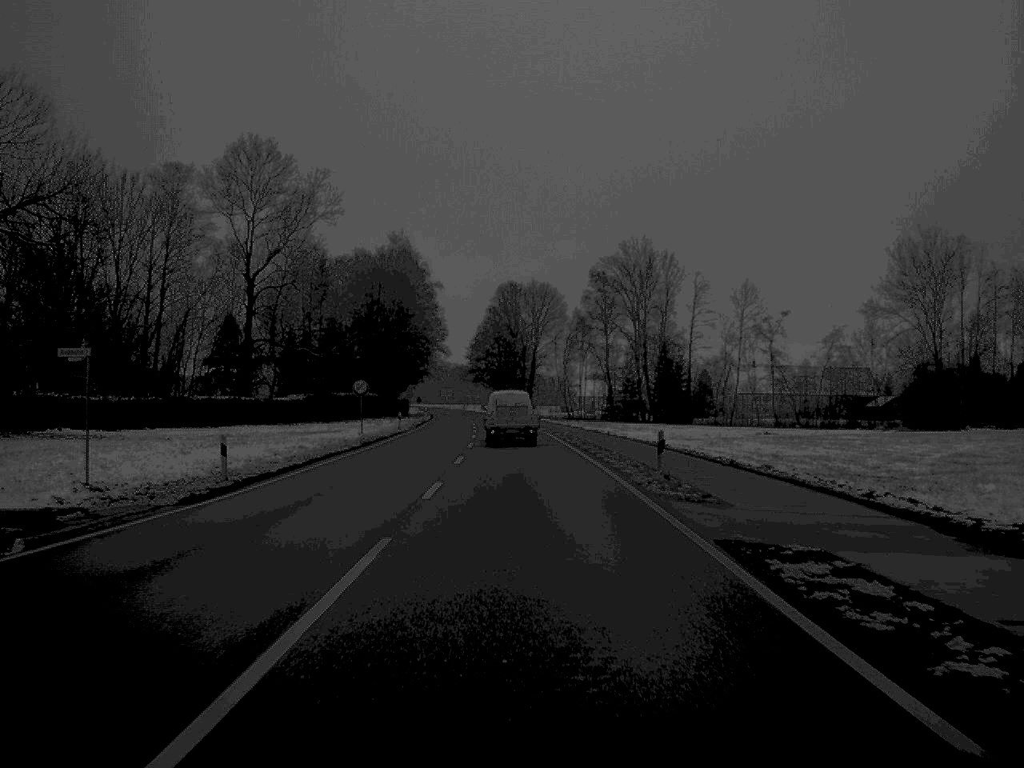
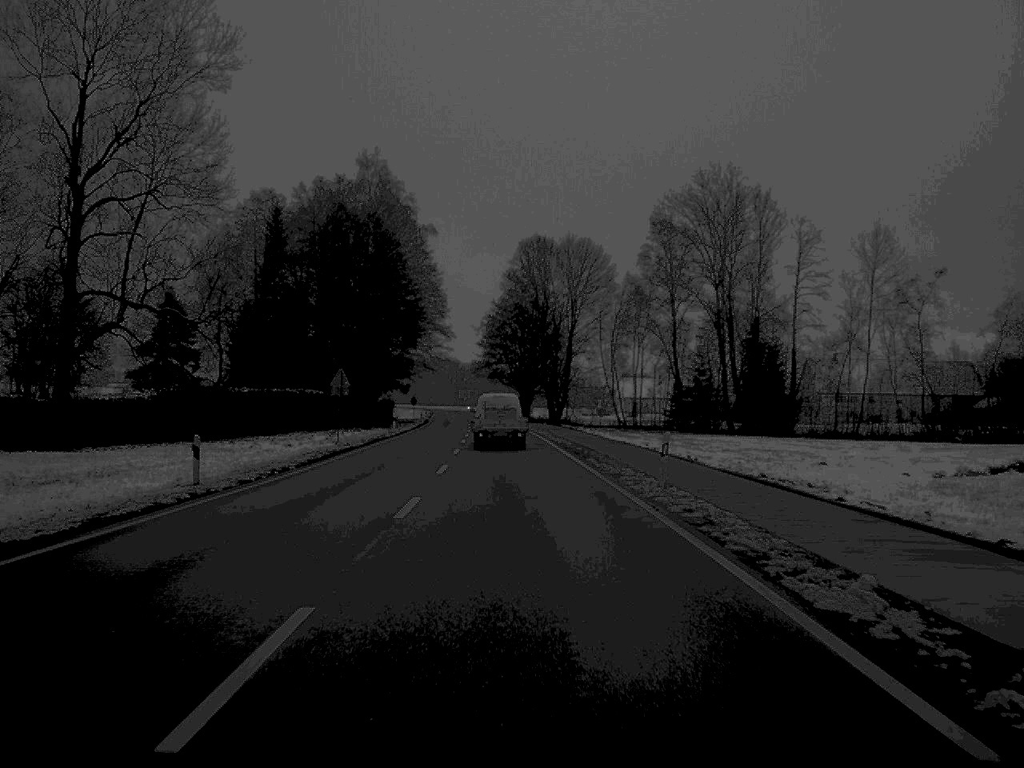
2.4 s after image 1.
(-0.5, +51.1) m; -1°
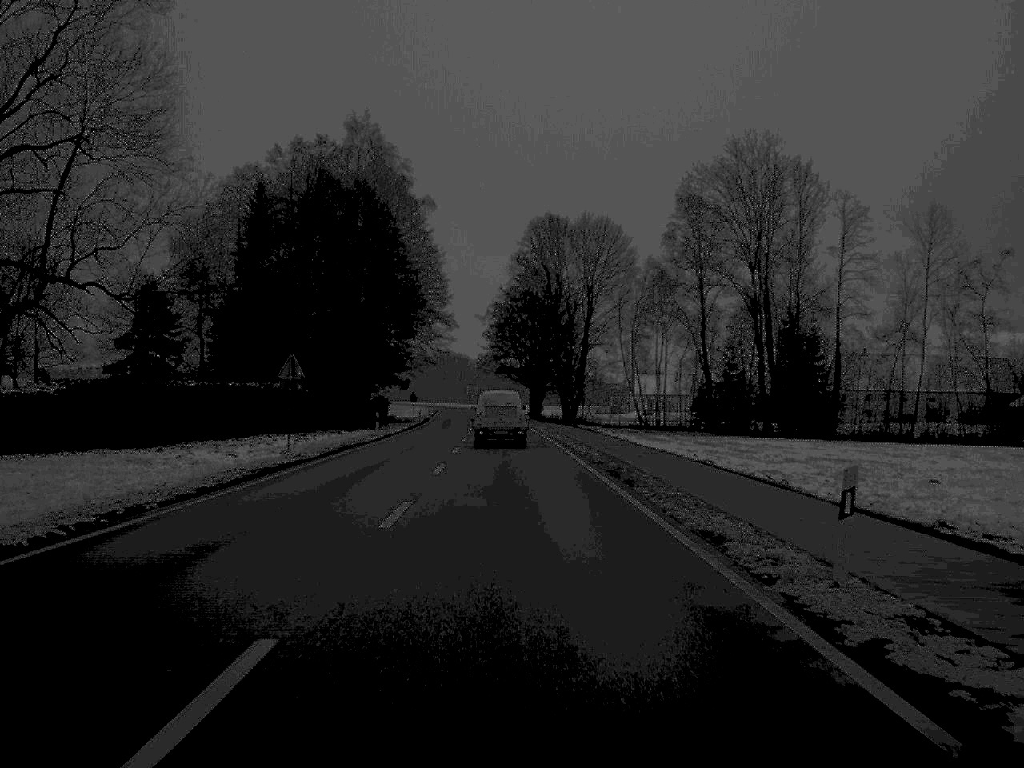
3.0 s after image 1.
(0.0, +13.2) m; 0°
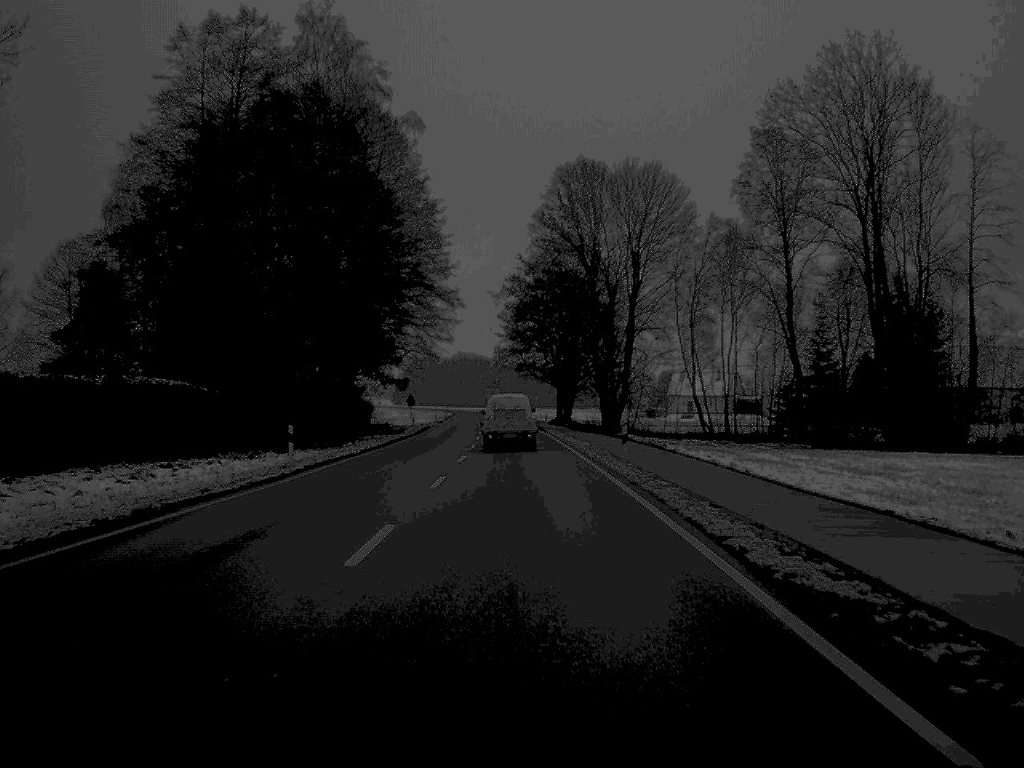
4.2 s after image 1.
(-0.3, +27.7) m; -1°
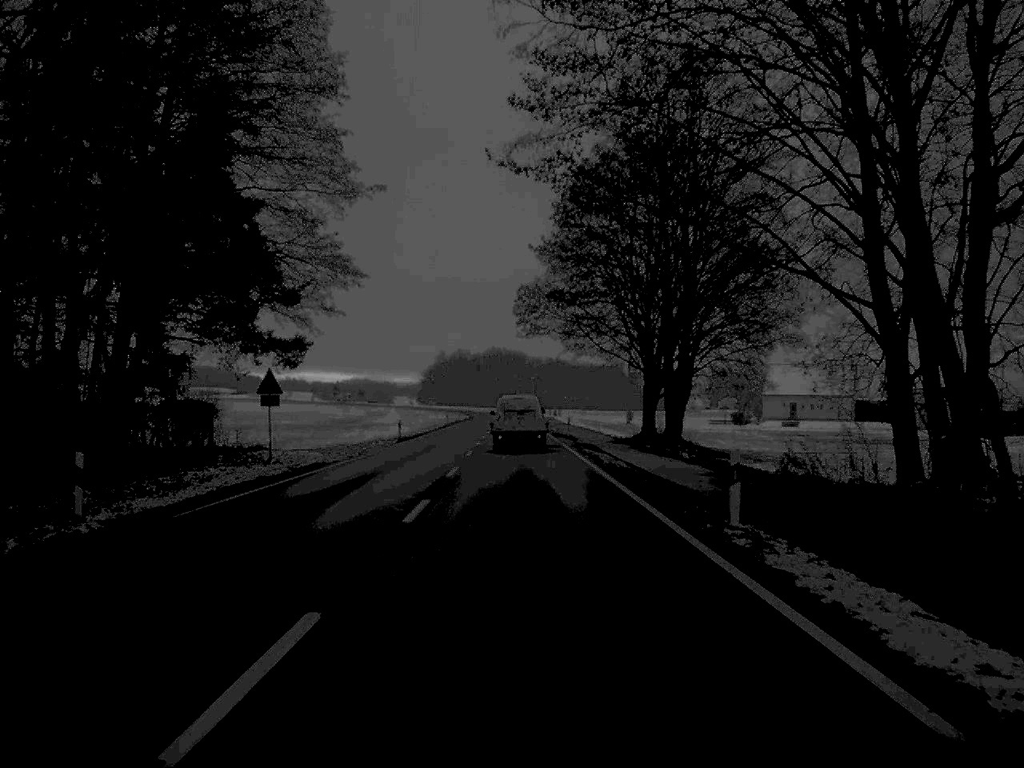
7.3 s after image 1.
(-0.8, +66.9) m; -2°
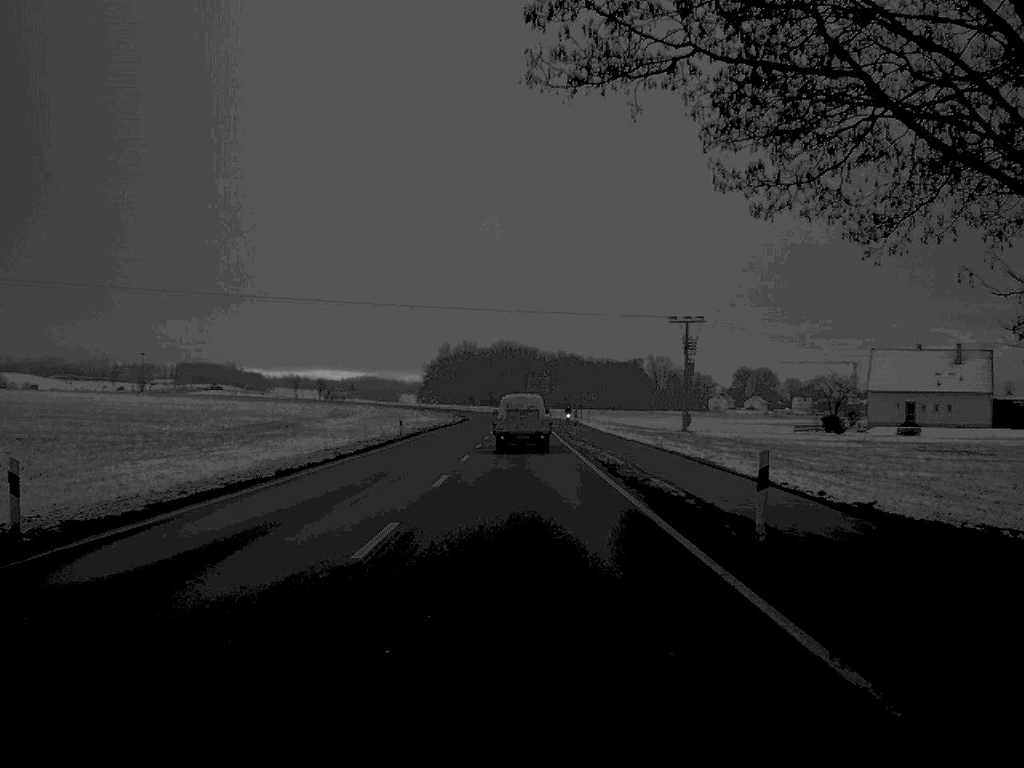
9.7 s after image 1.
(-0.3, +52.0) m; 0°
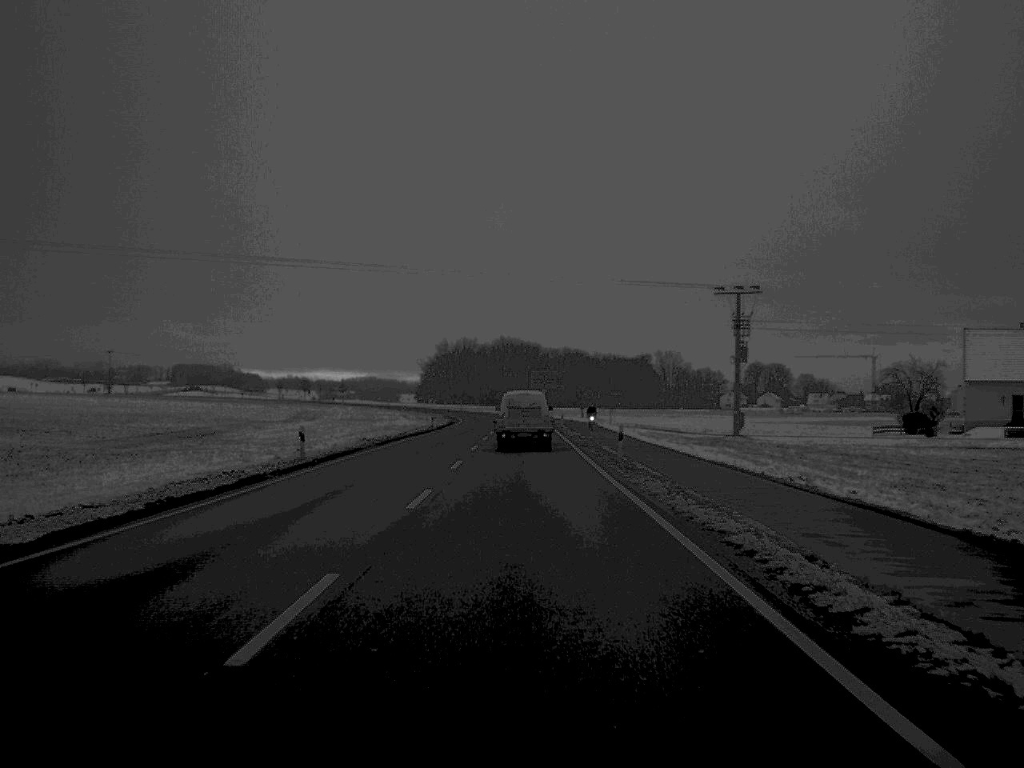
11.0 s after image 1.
(0.0, +29.3) m; 0°
